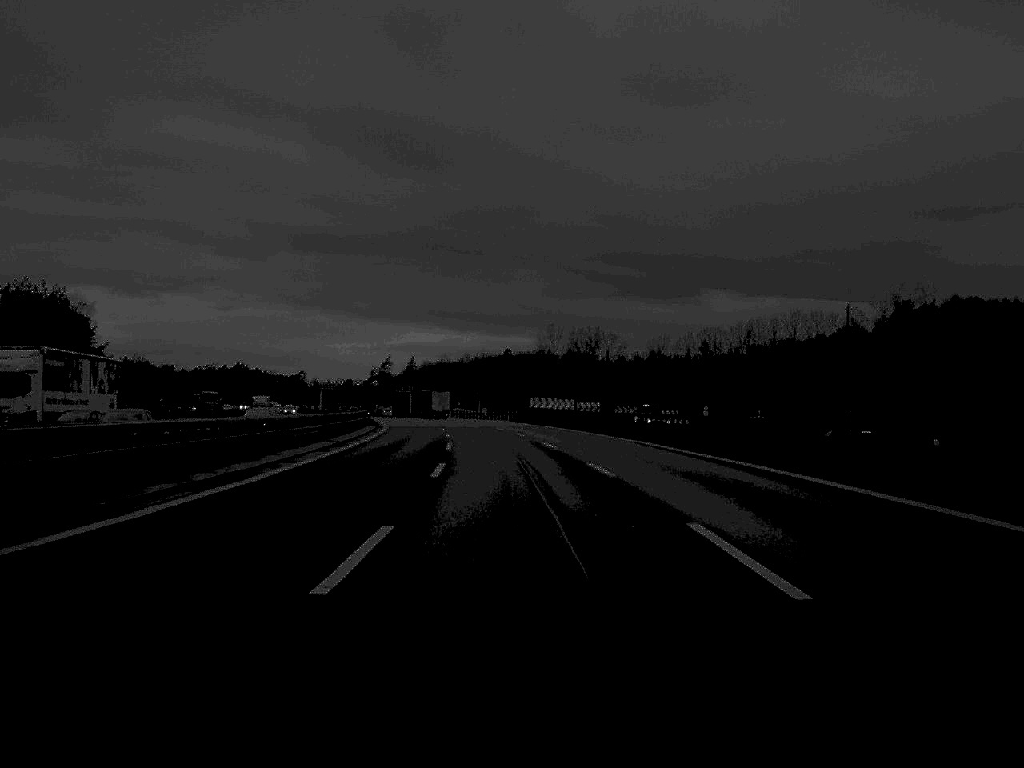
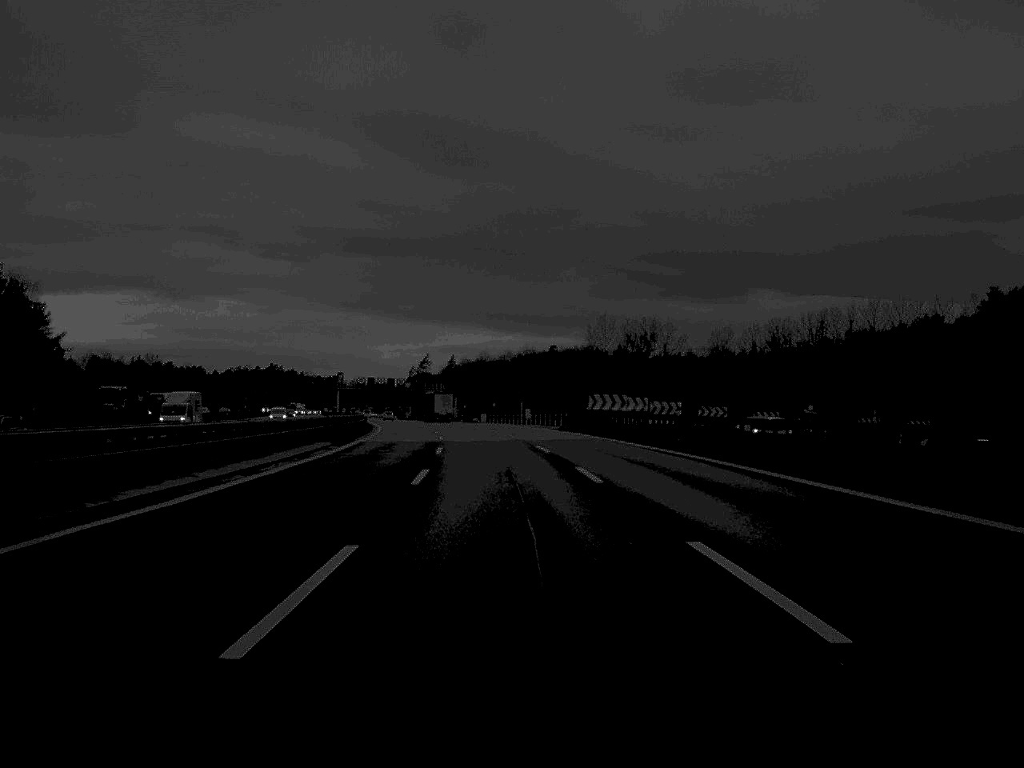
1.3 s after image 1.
(-0.6, +37.8) m; -2°
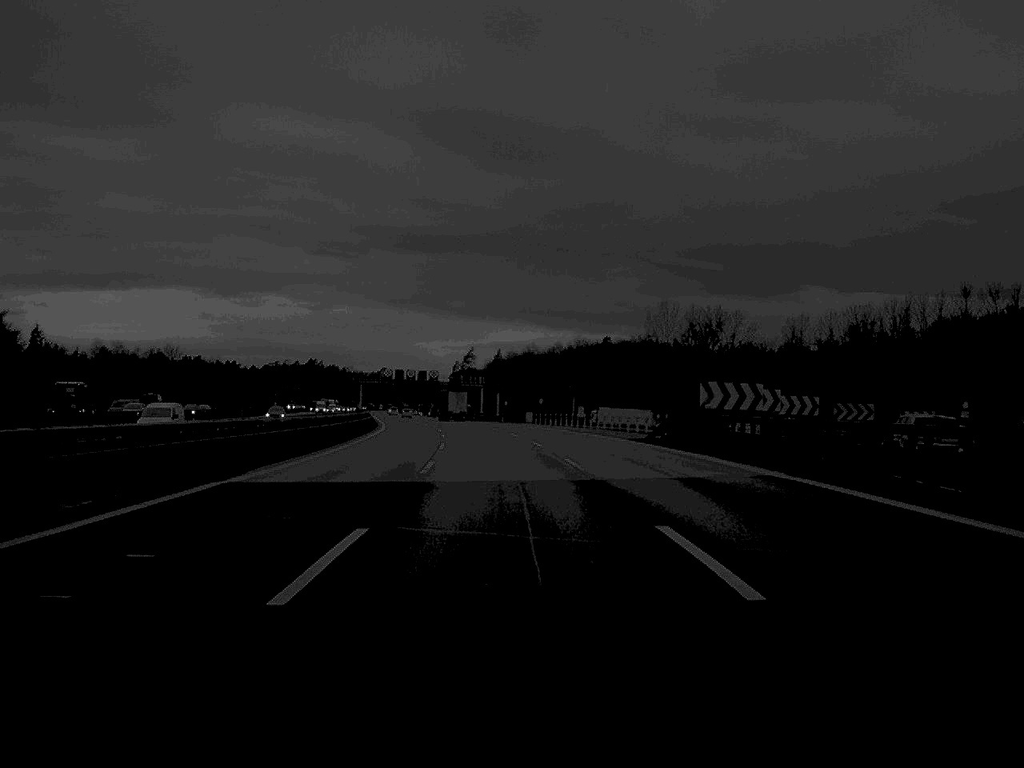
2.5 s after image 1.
(-0.6, +33.8) m; -2°
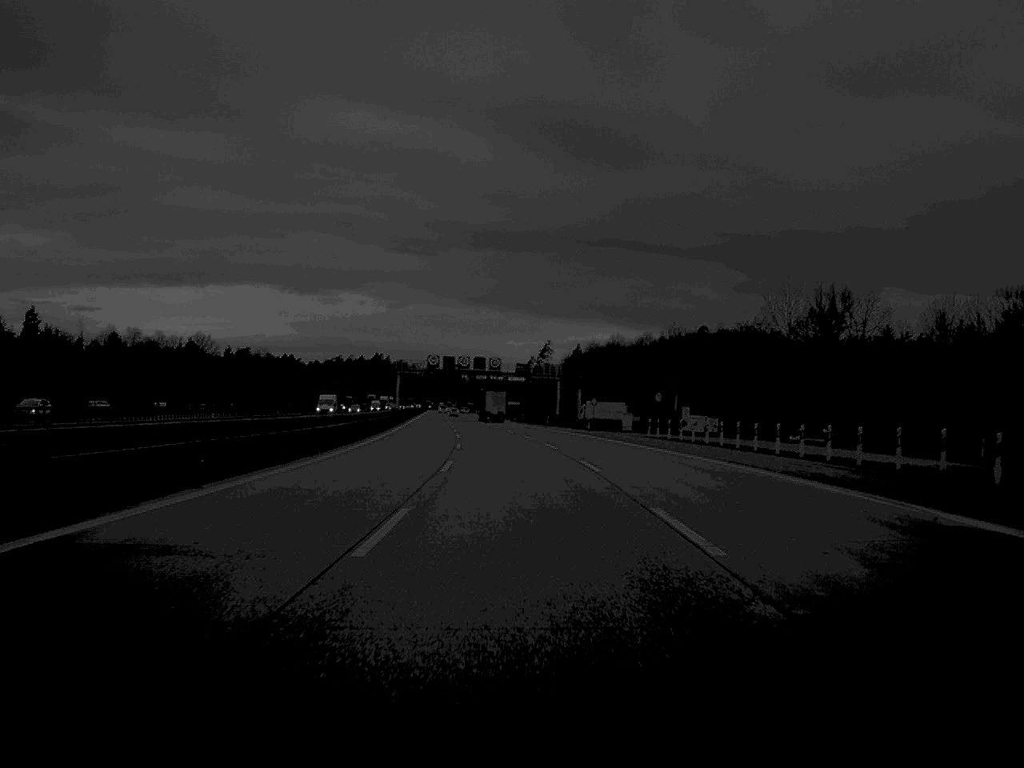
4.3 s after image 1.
(-1.6, +52.3) m; -3°
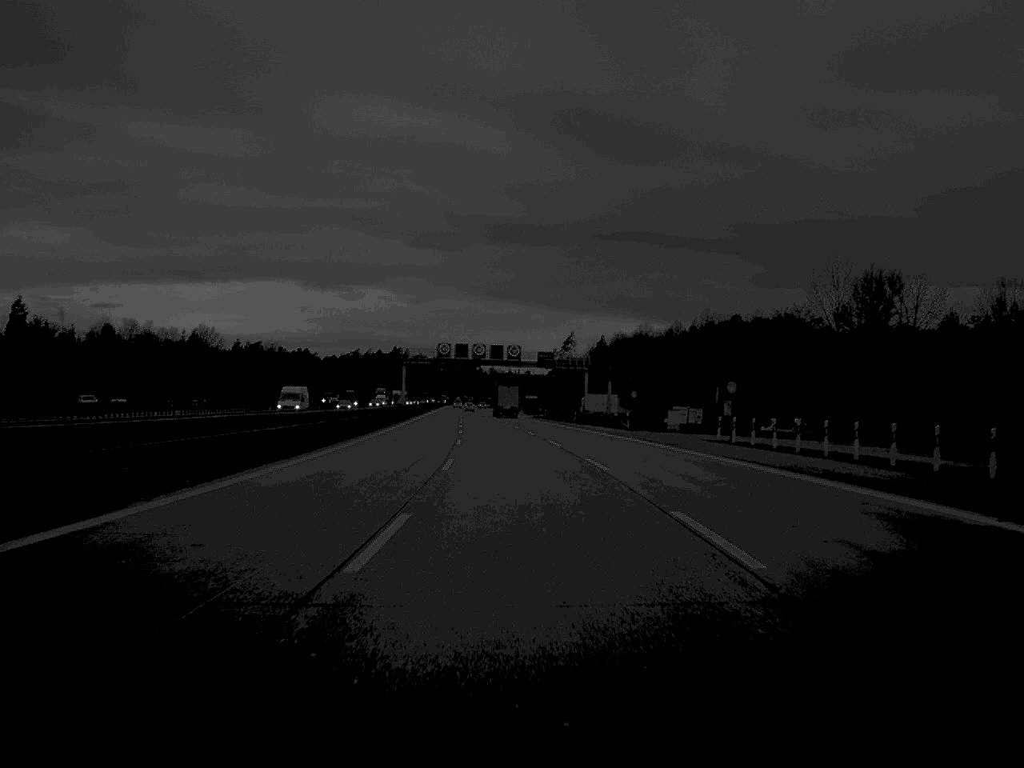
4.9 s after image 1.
(-0.2, +19.3) m; -1°
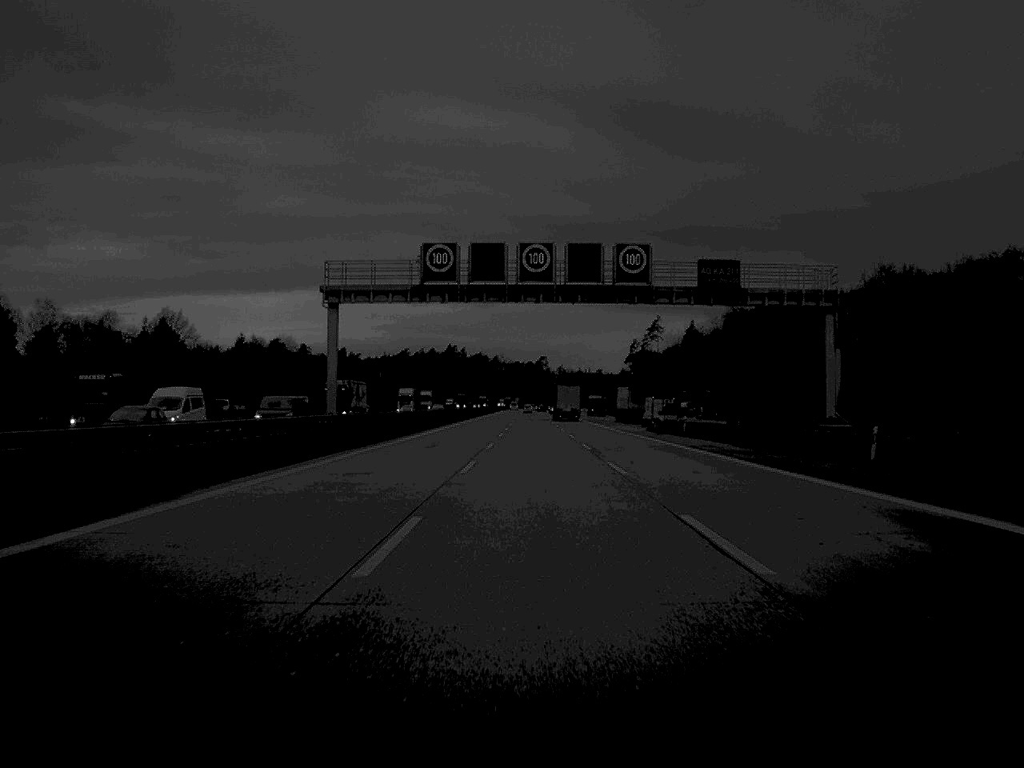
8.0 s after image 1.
(-2.9, +89.3) m; -3°
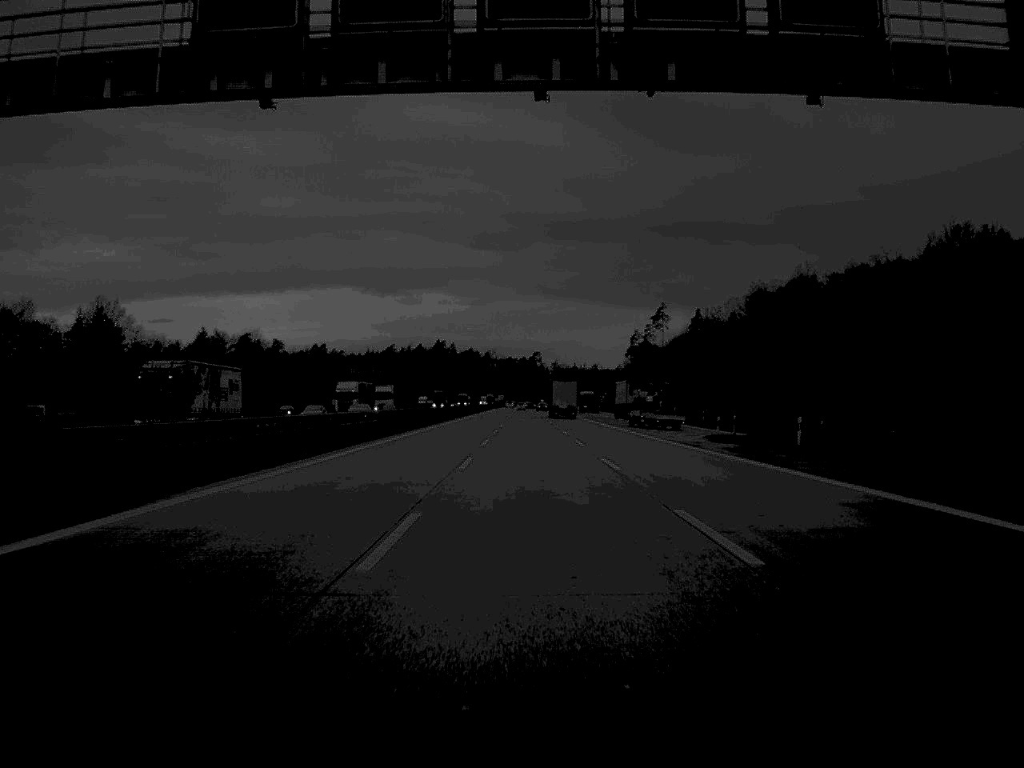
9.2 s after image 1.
(+0.1, +34.6) m; 0°
